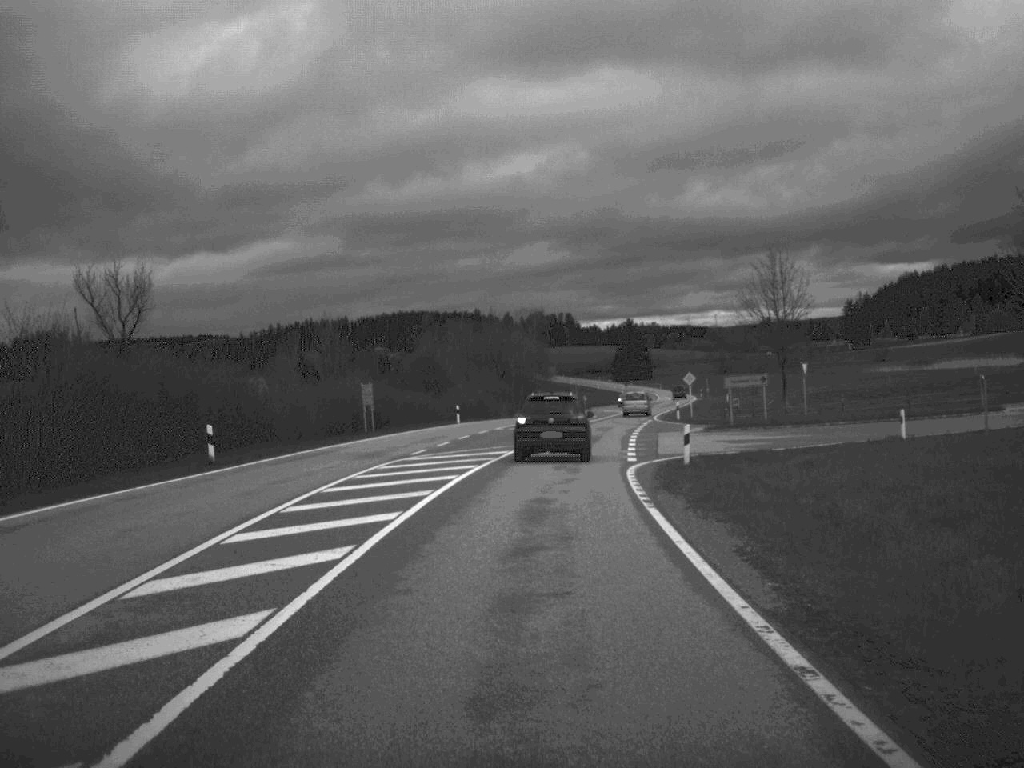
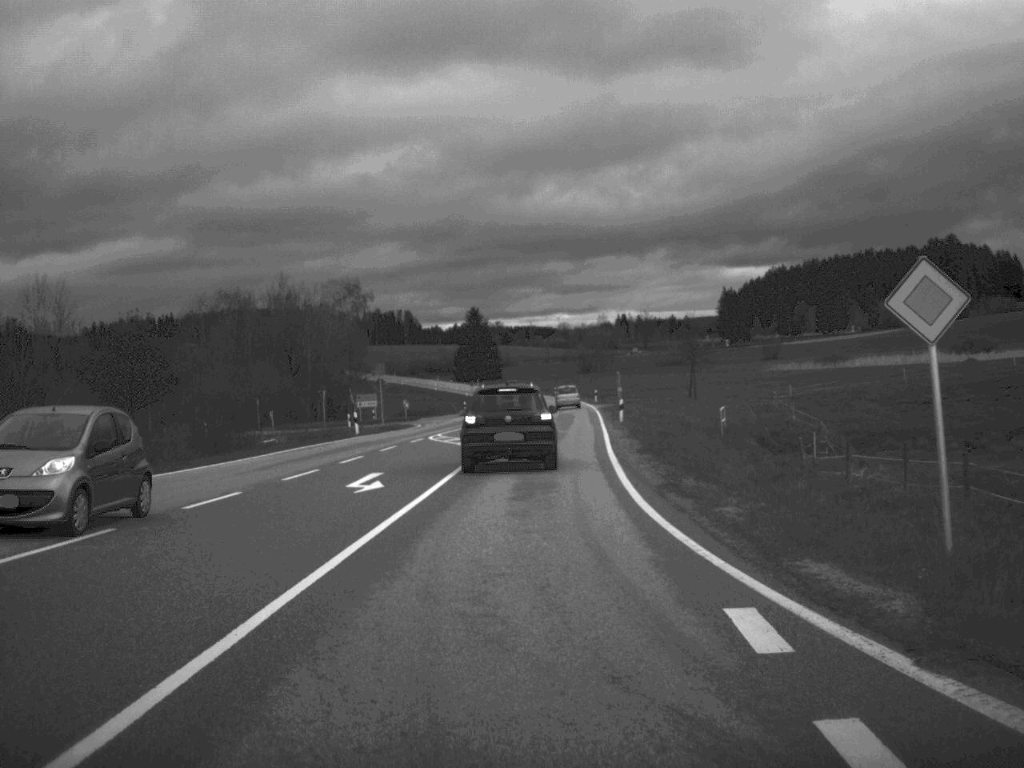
(+4.1, +62.4) m; +7°
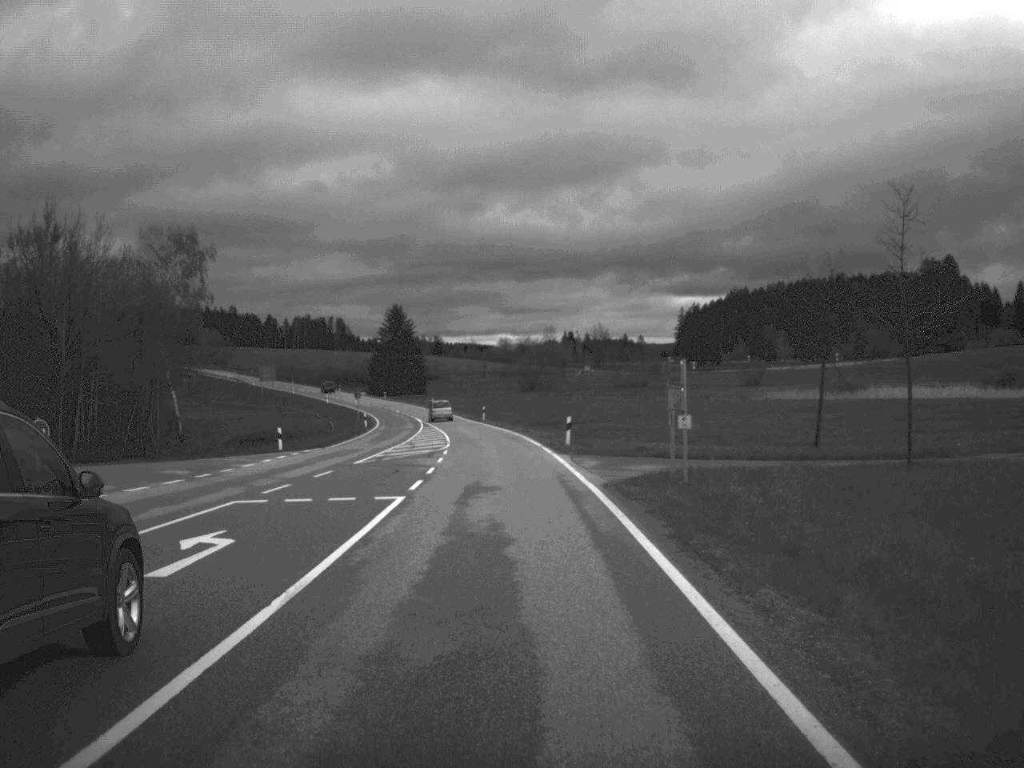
(+2.0, +59.8) m; +3°
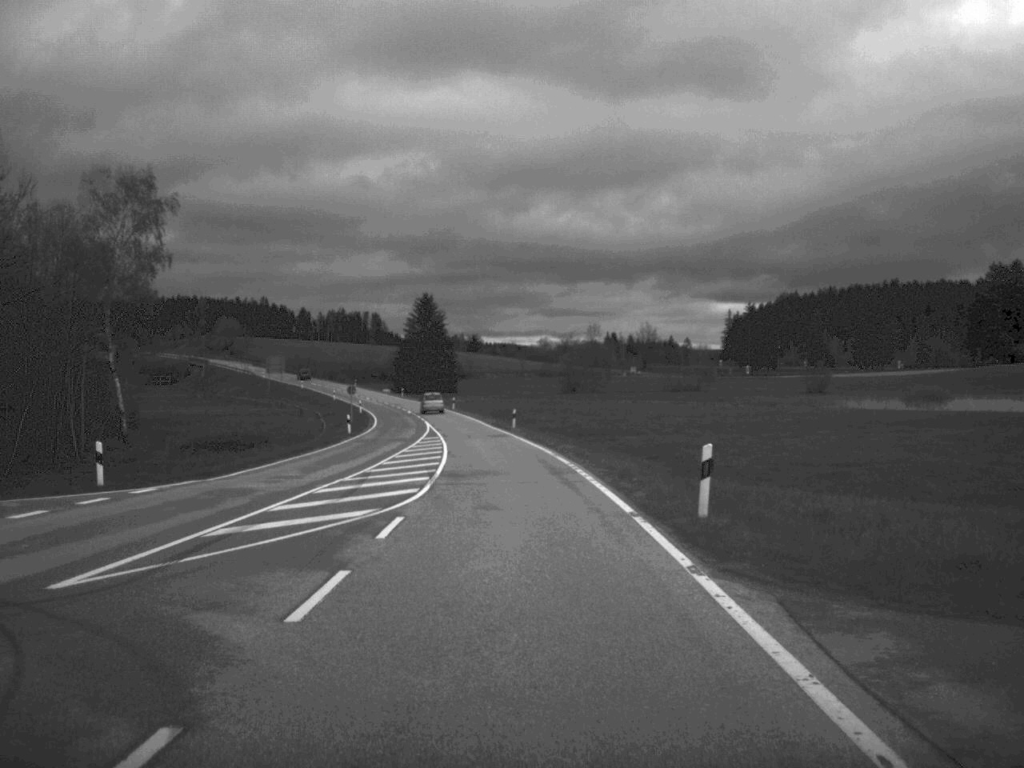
(-0.4, +26.0) m; -2°
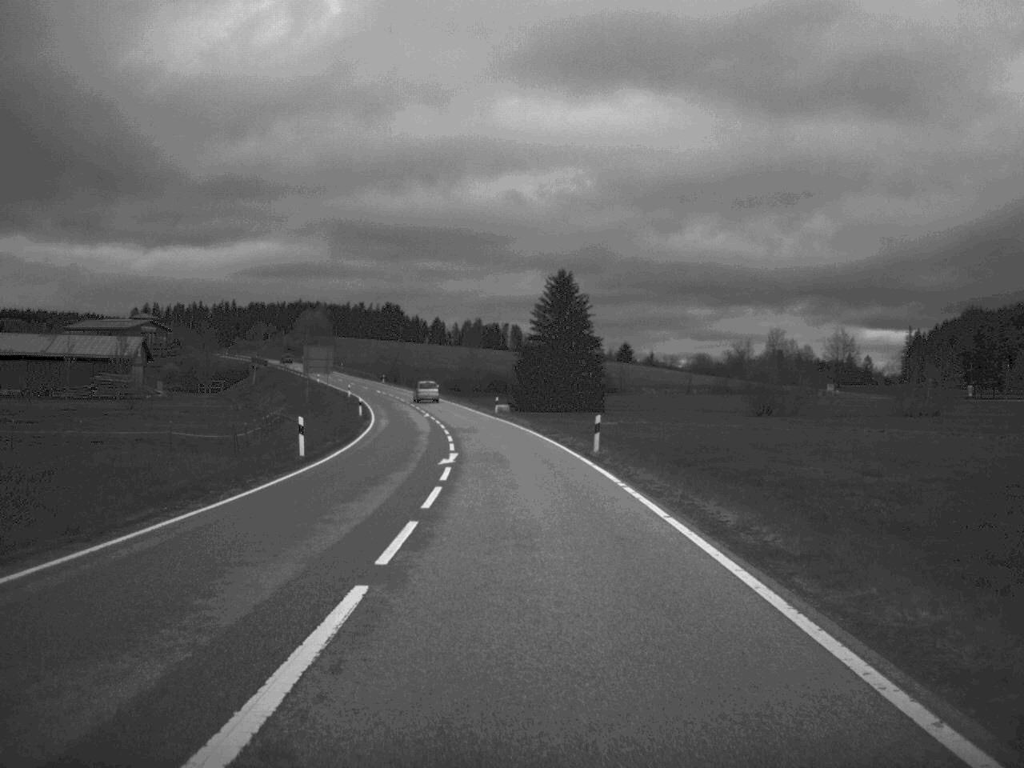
(-4.0, +72.3) m; -7°
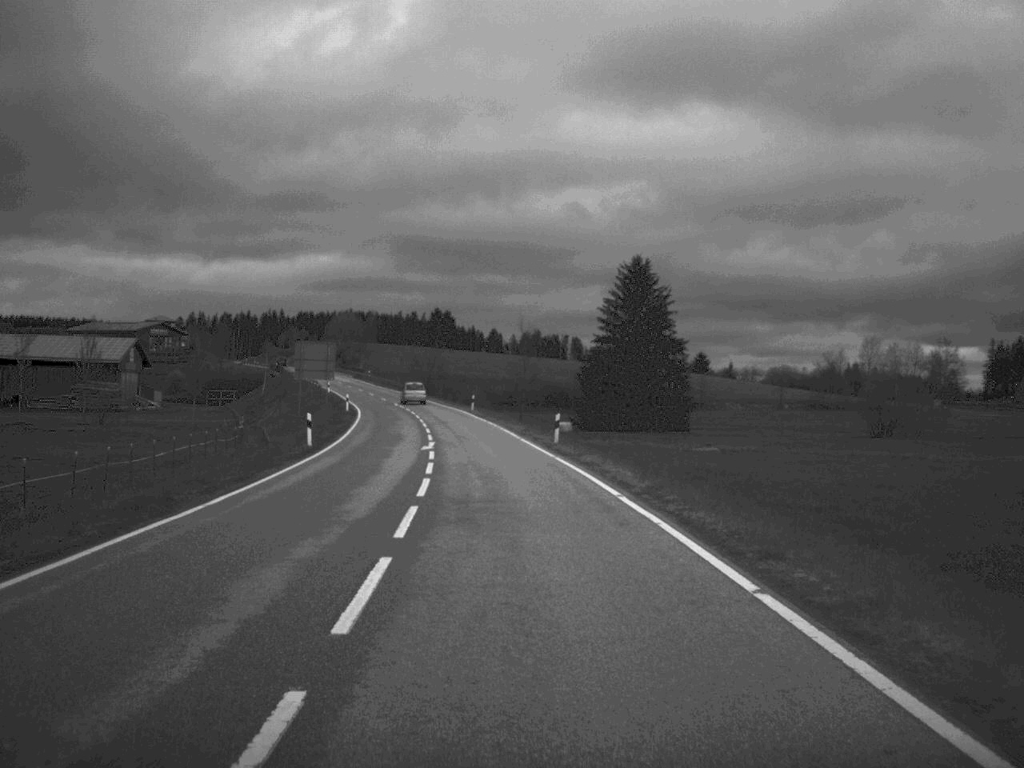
(-0.7, +32.8) m; -3°
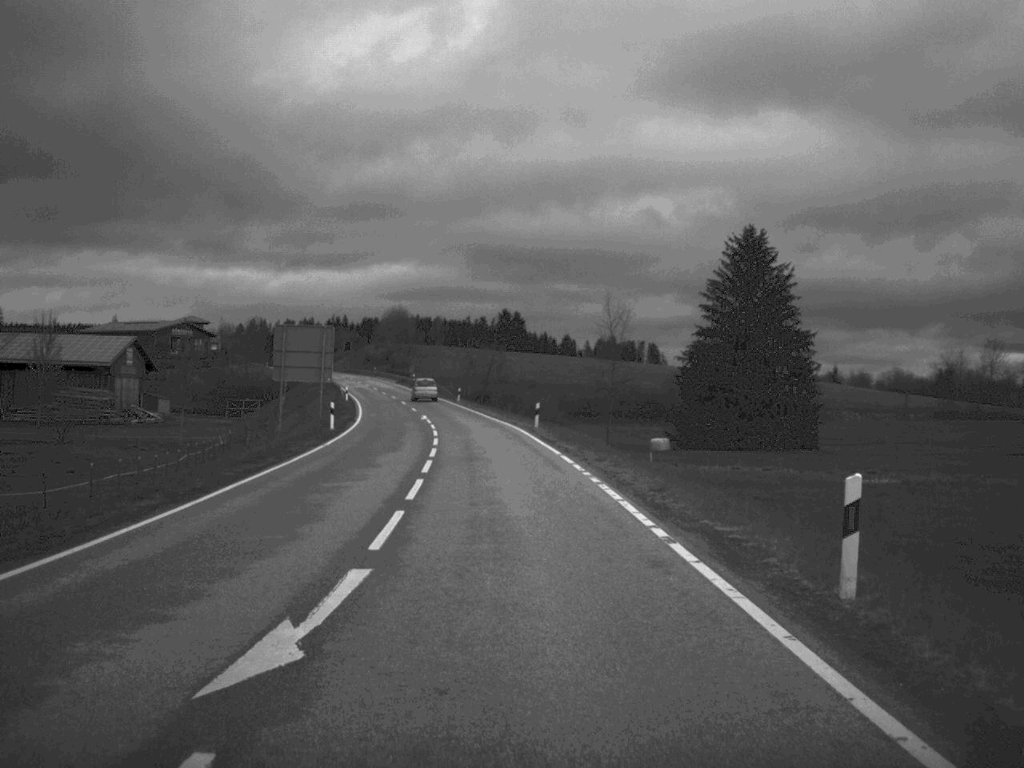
(-0.9, +30.5) m; -3°
